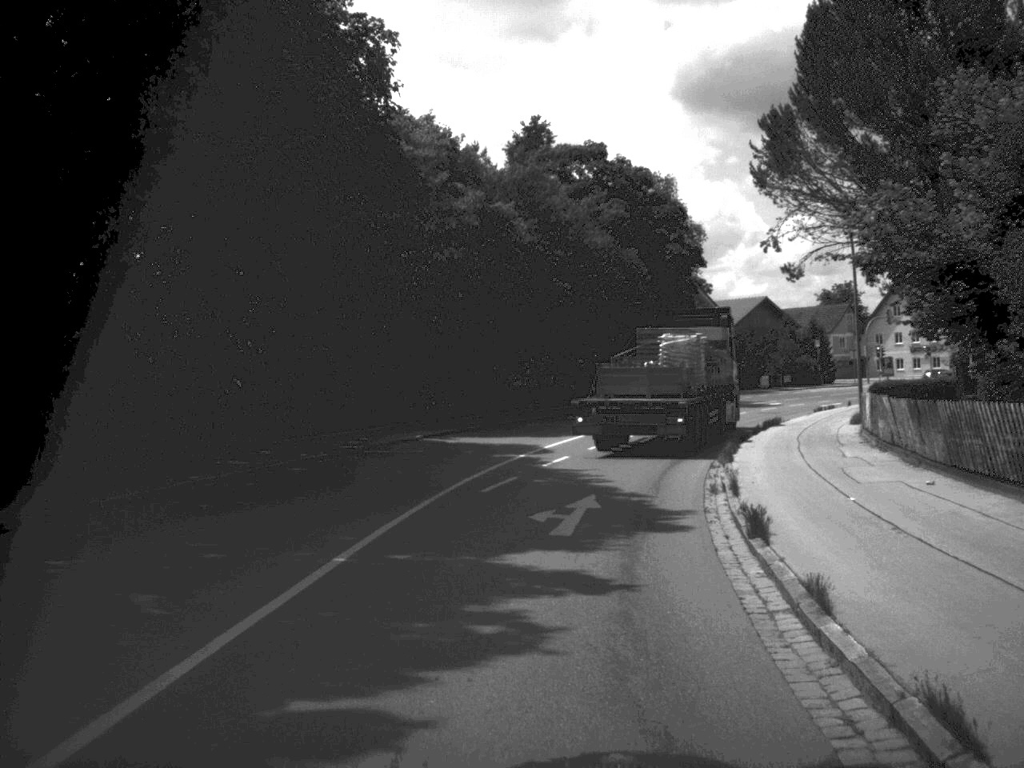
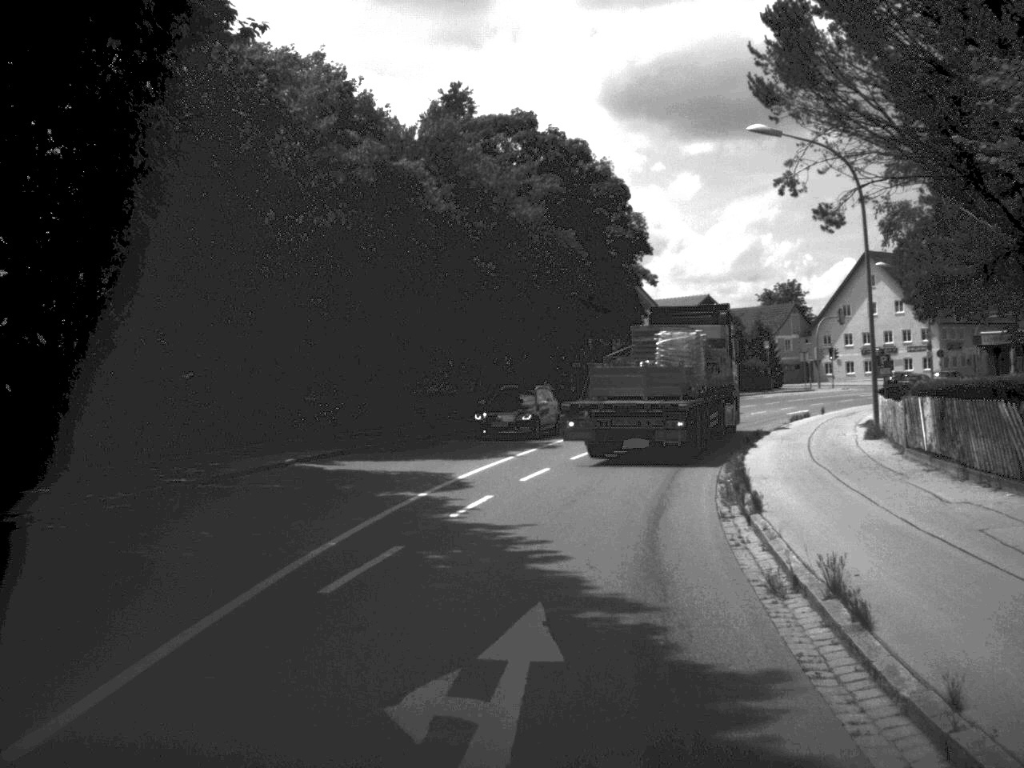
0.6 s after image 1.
(+0.3, +9.2) m; +3°
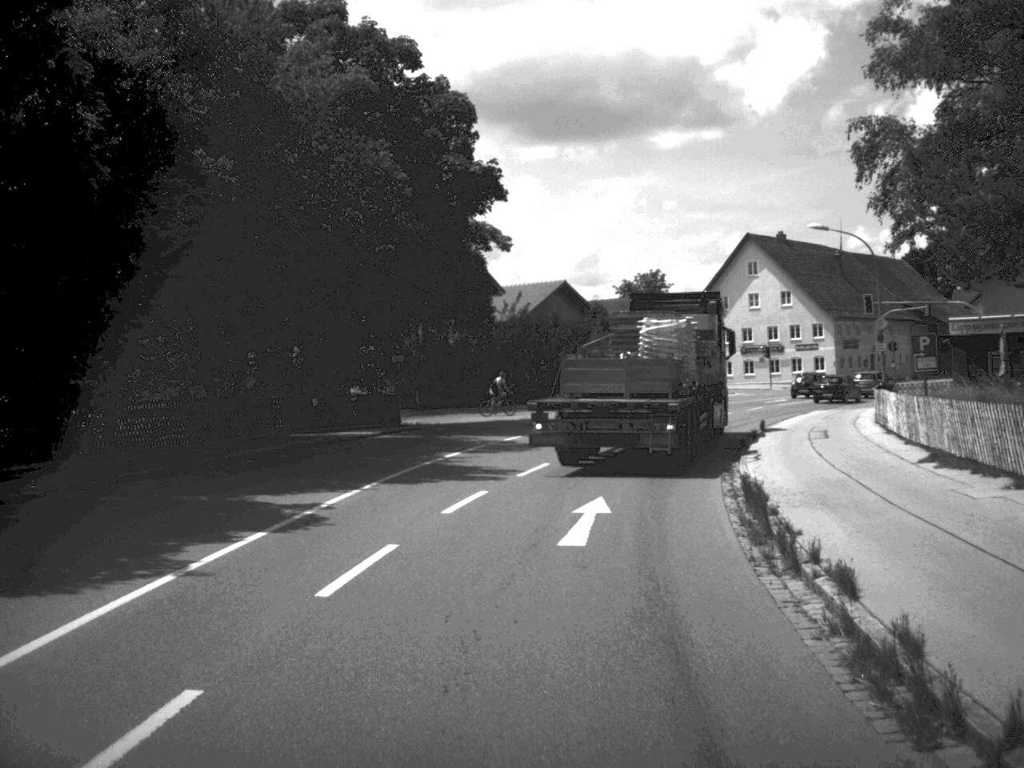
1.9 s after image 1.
(+1.1, +17.8) m; +7°
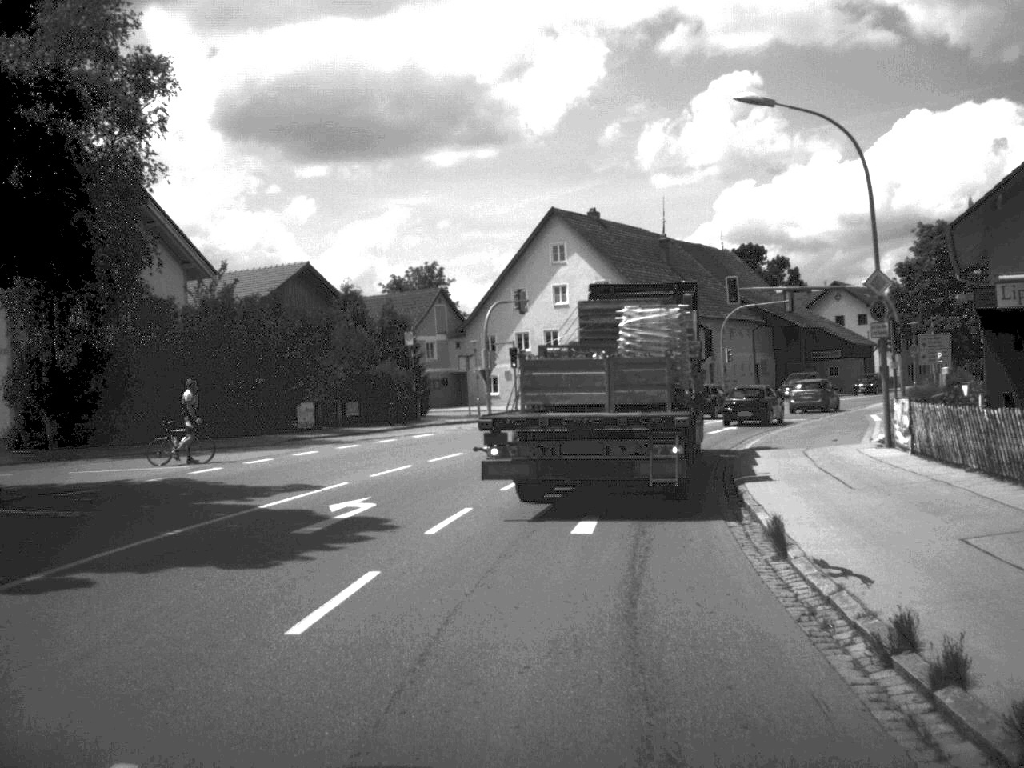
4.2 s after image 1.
(+2.0, +24.5) m; +10°
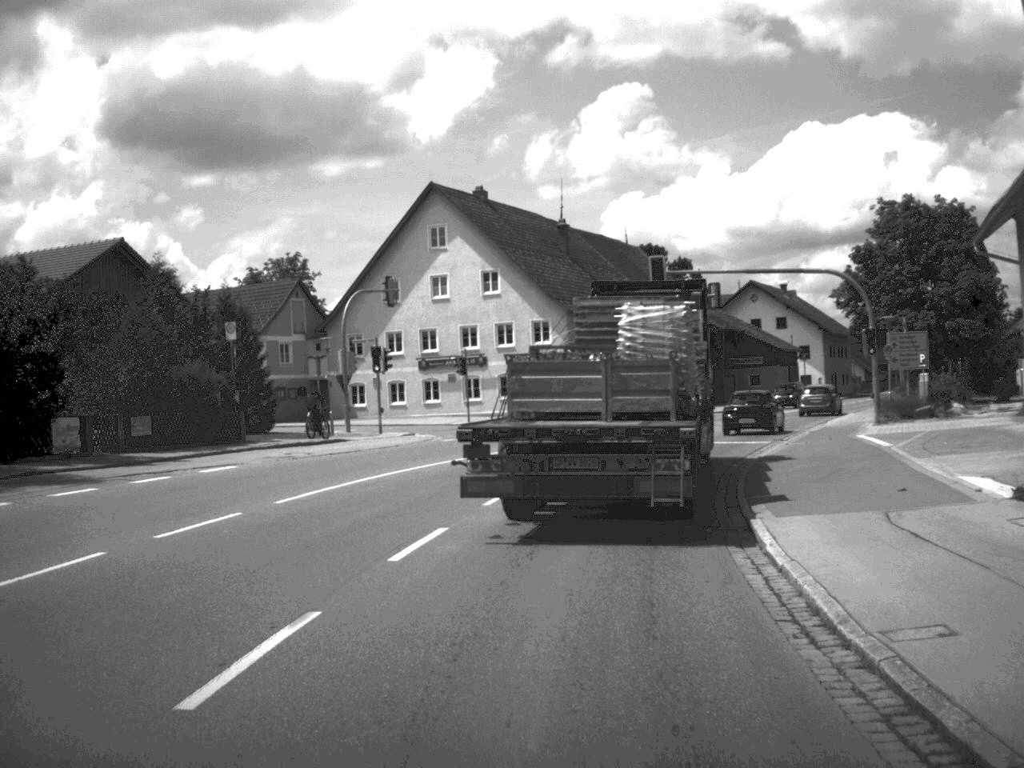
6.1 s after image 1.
(+0.6, +13.4) m; +5°
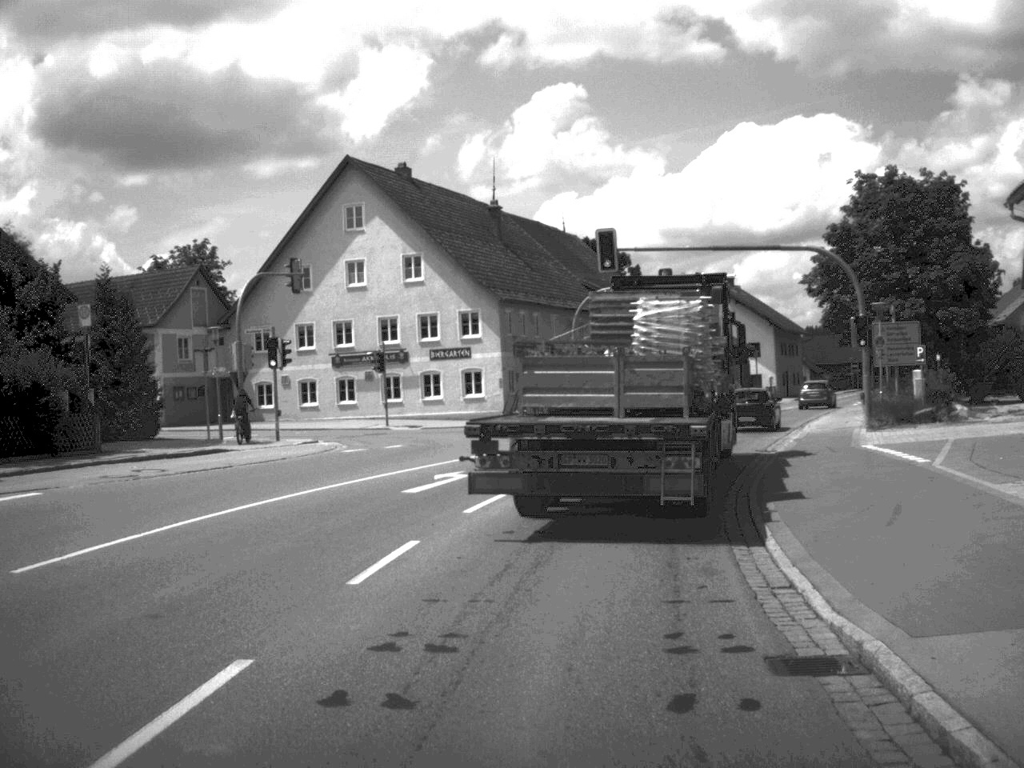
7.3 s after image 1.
(+0.2, +7.6) m; +3°
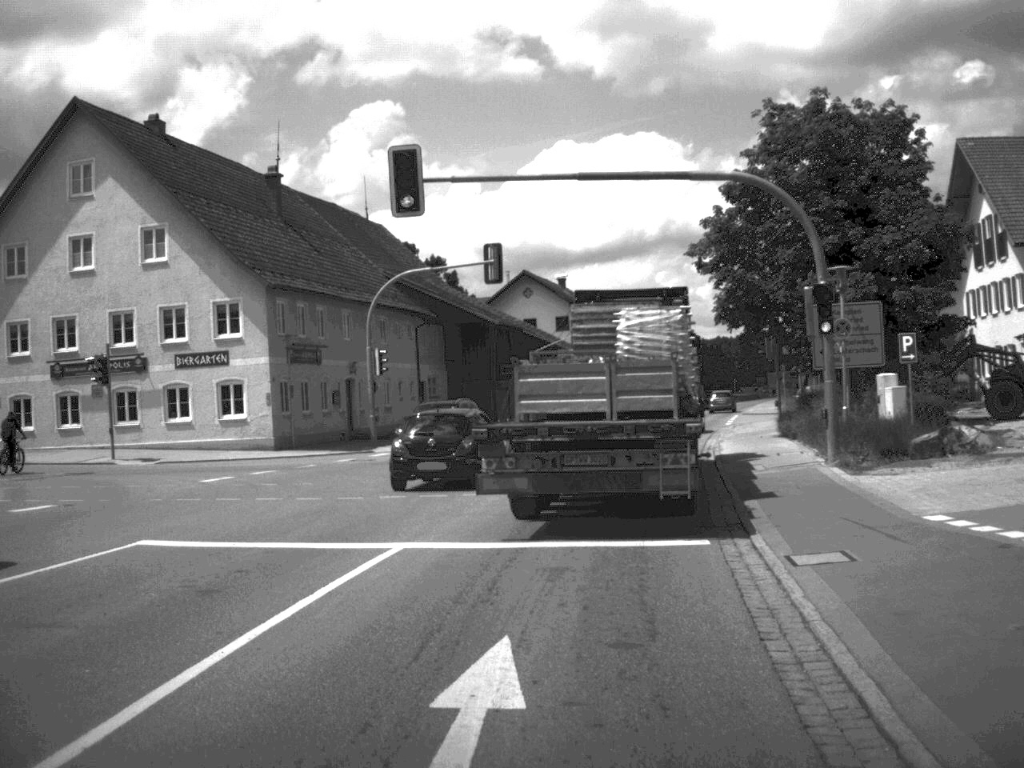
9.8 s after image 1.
(+1.0, +15.3) m; +8°
